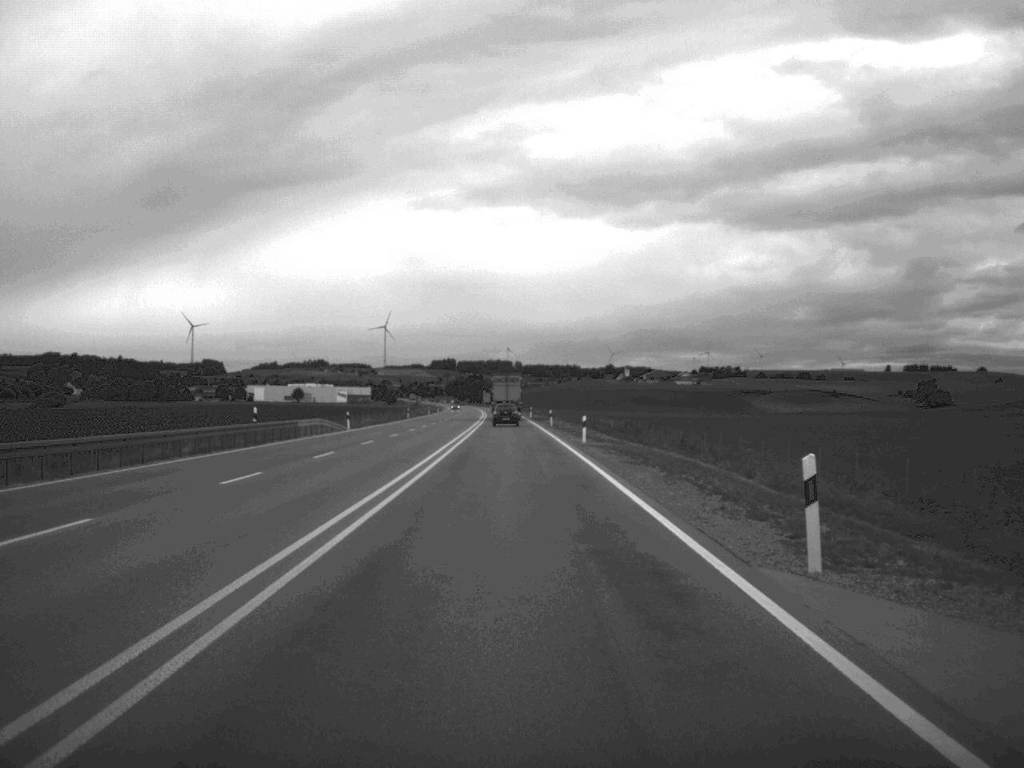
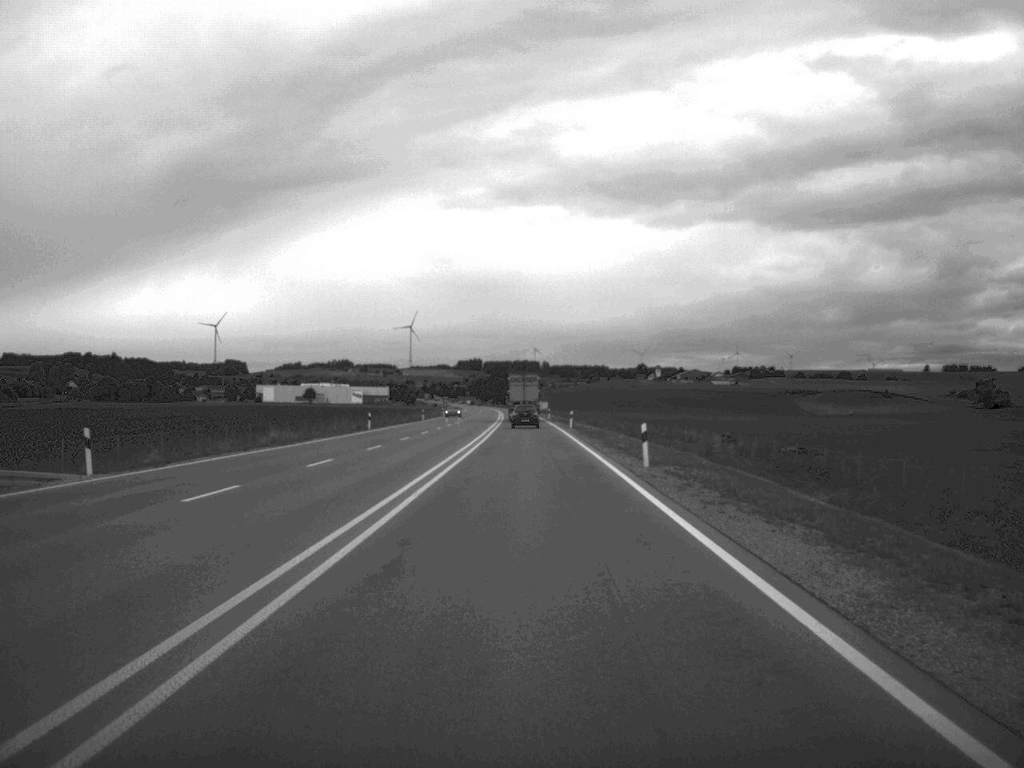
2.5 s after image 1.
(-0.6, +52.1) m; -1°
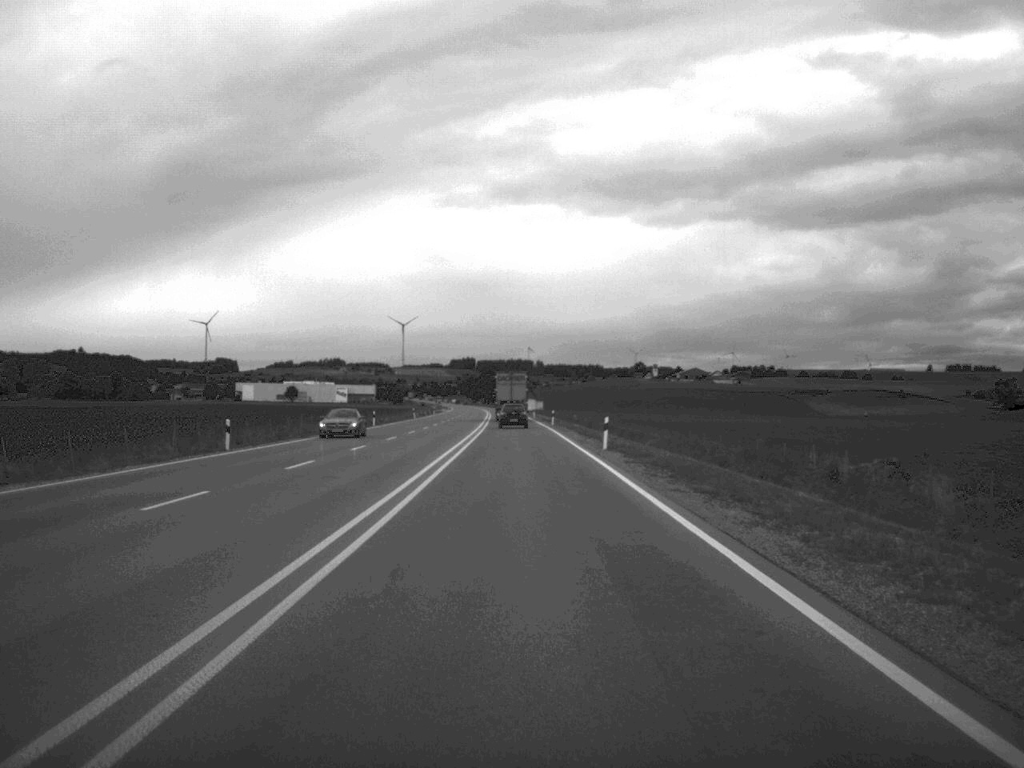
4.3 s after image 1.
(0.0, +38.0) m; 0°
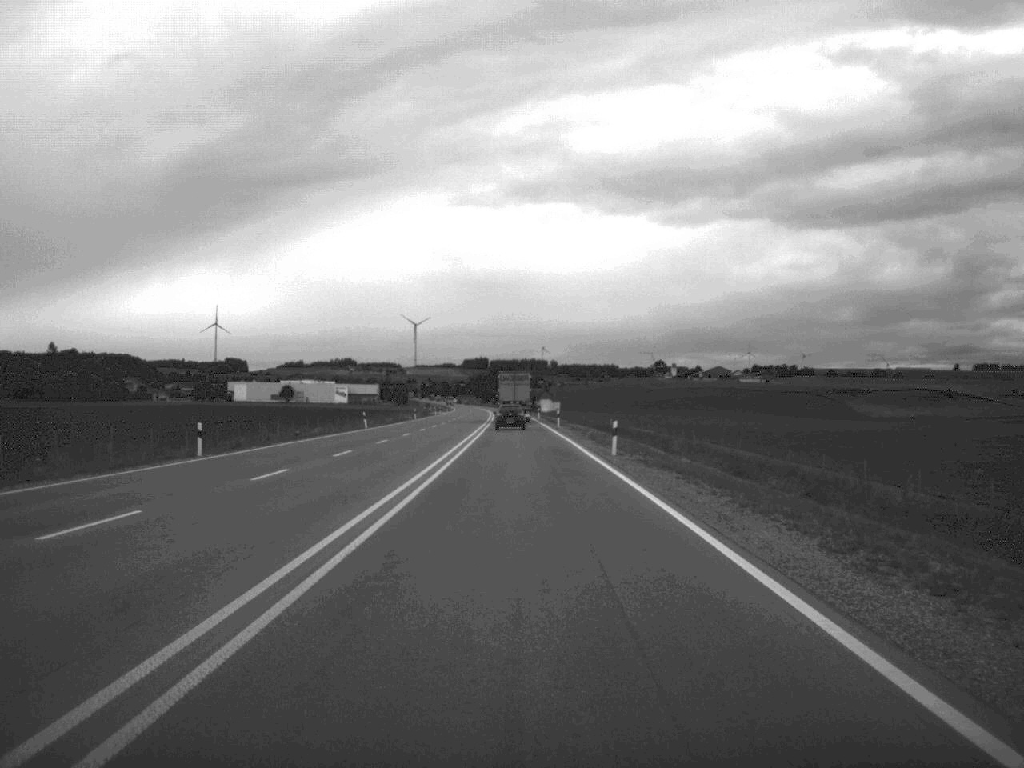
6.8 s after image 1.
(-0.4, +52.0) m; -1°
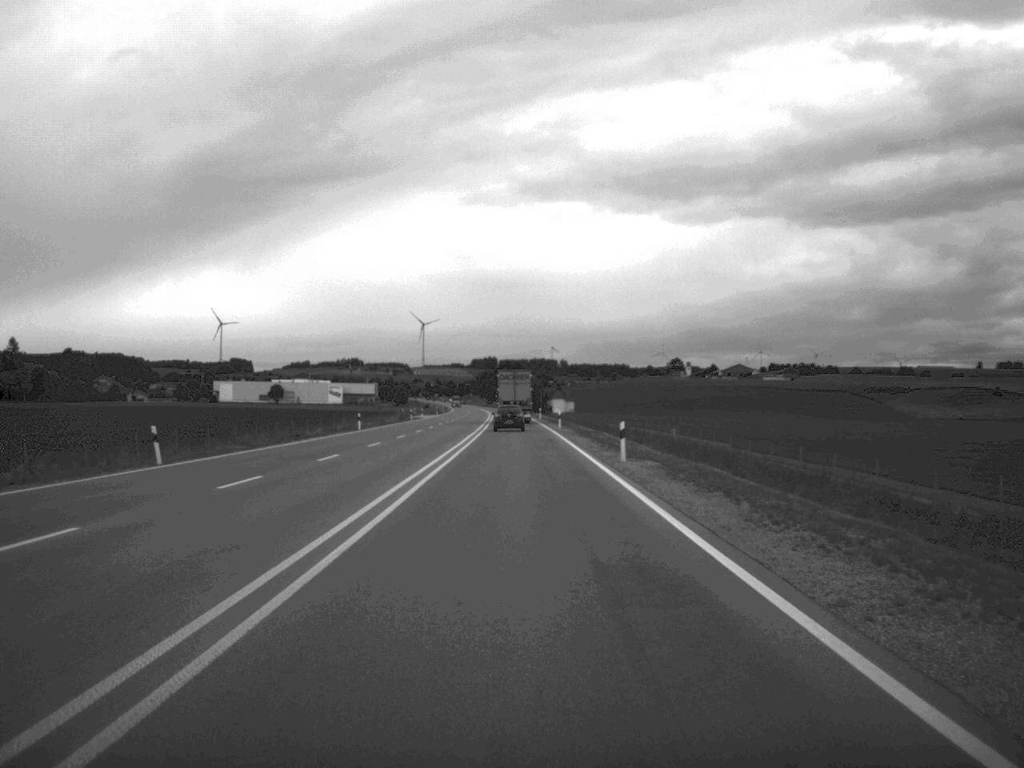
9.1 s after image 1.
(-0.2, +50.3) m; -1°
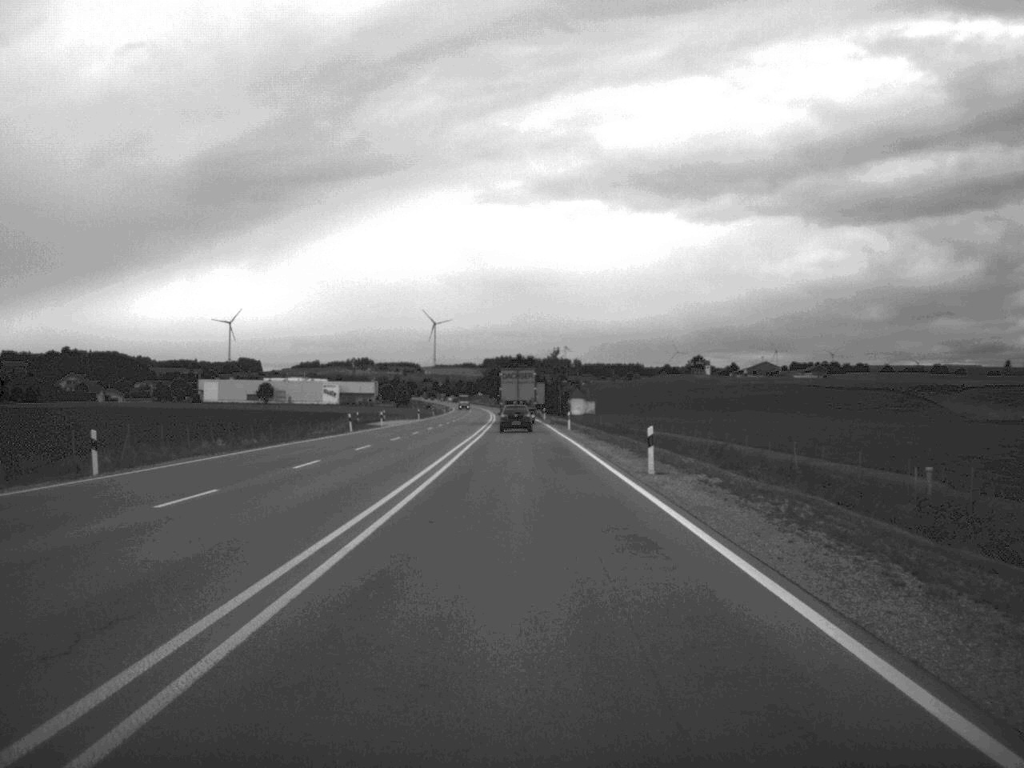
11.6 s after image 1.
(-0.4, +52.5) m; -1°
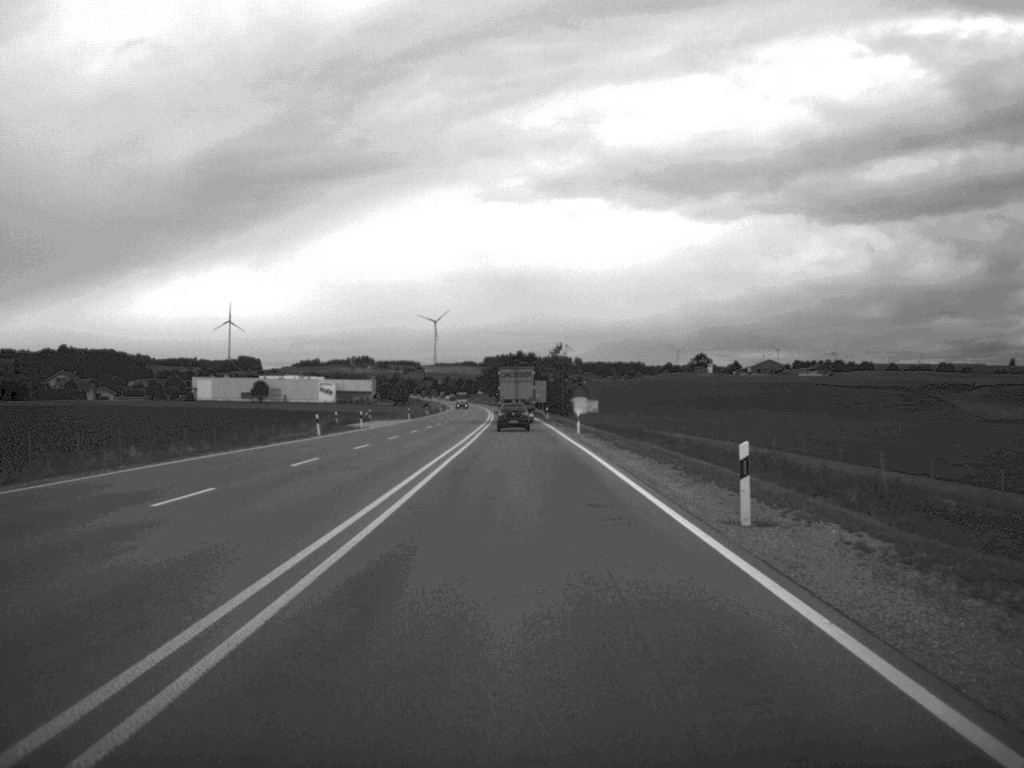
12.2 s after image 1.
(0.0, +12.1) m; 0°
